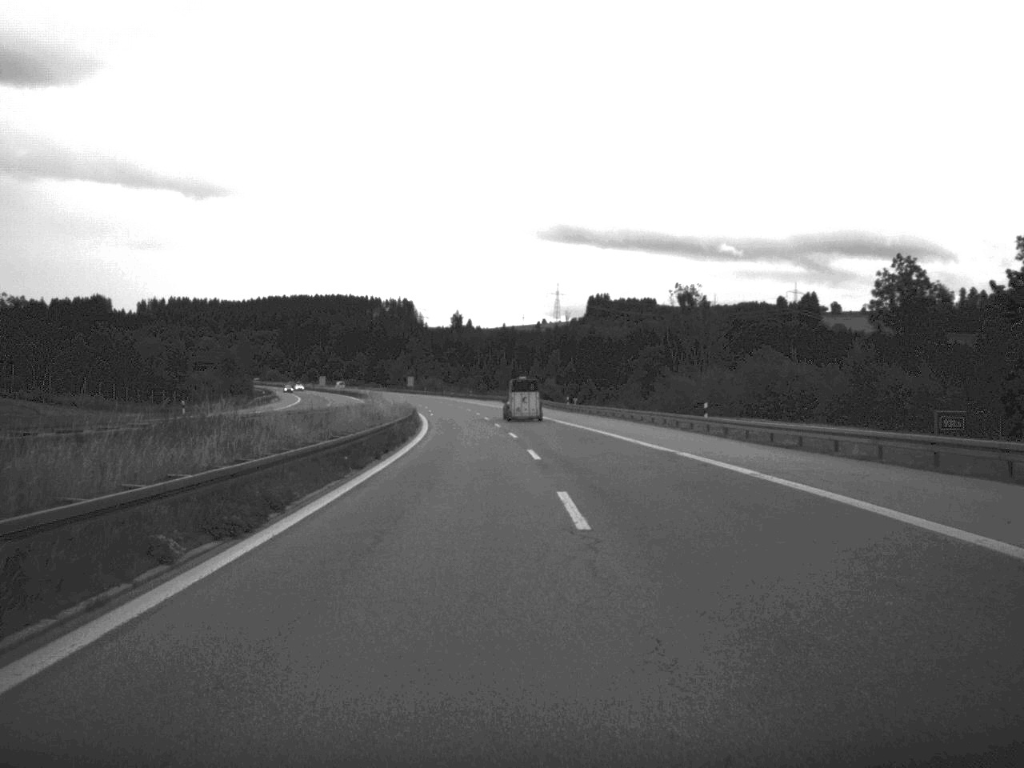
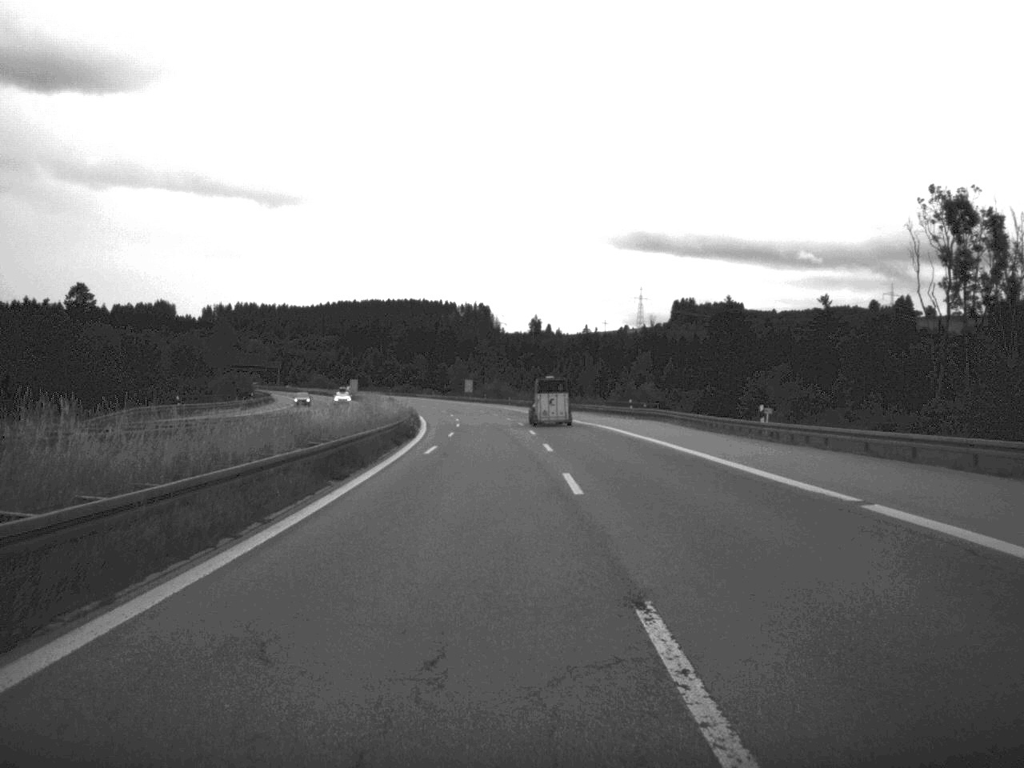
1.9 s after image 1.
(-2.0, +62.7) m; -4°
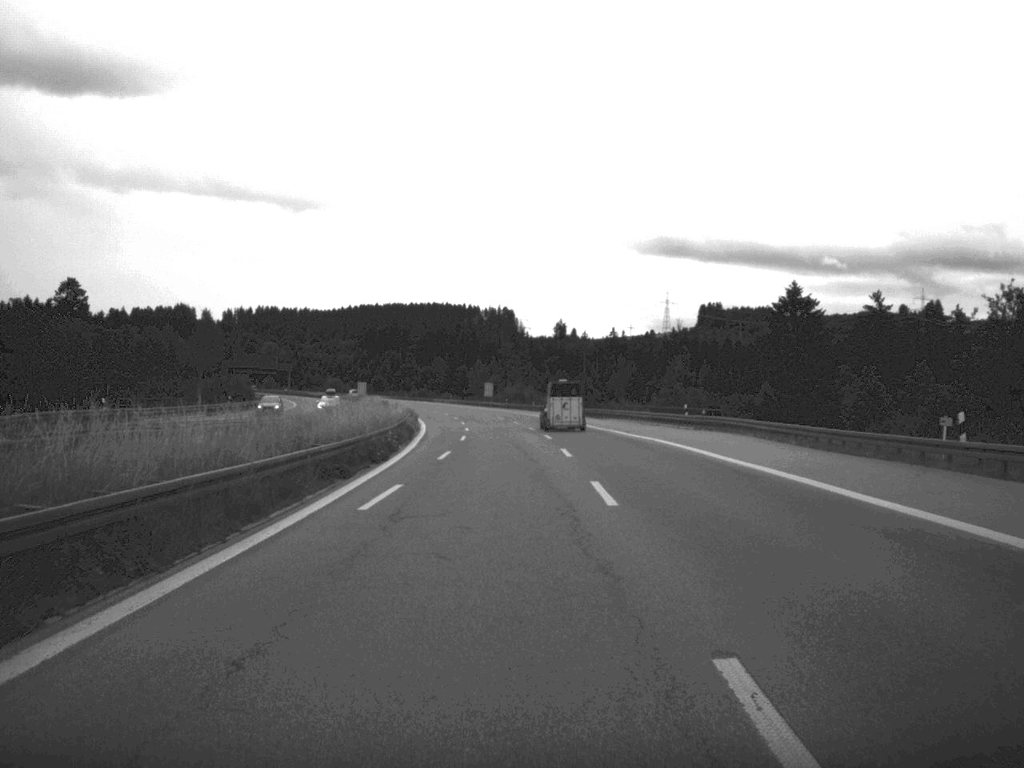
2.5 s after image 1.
(-0.2, +19.3) m; -1°
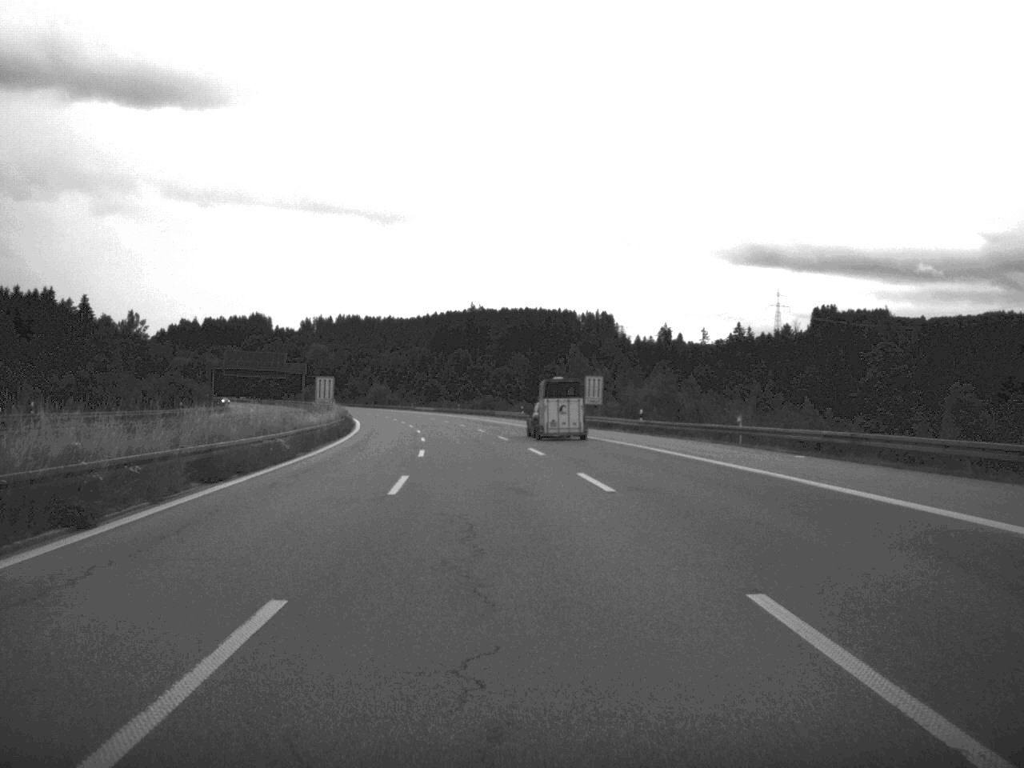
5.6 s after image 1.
(-3.4, +100.5) m; -5°
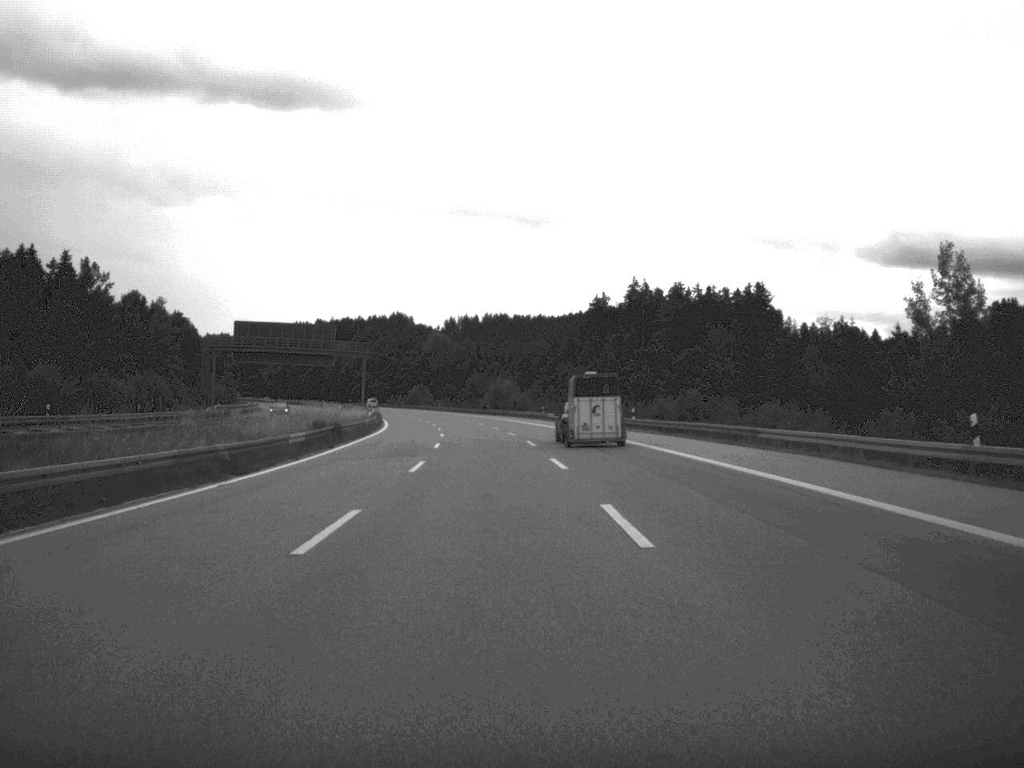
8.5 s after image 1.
(-6.1, +93.7) m; -7°
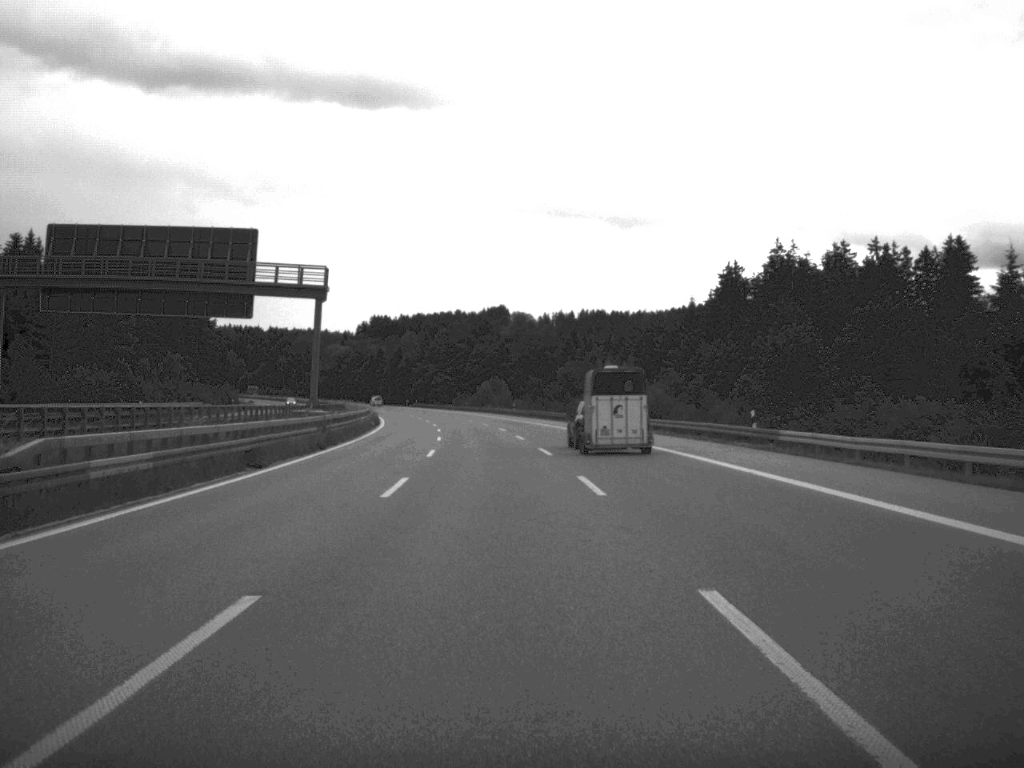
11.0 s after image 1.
(-2.9, +77.9) m; -4°
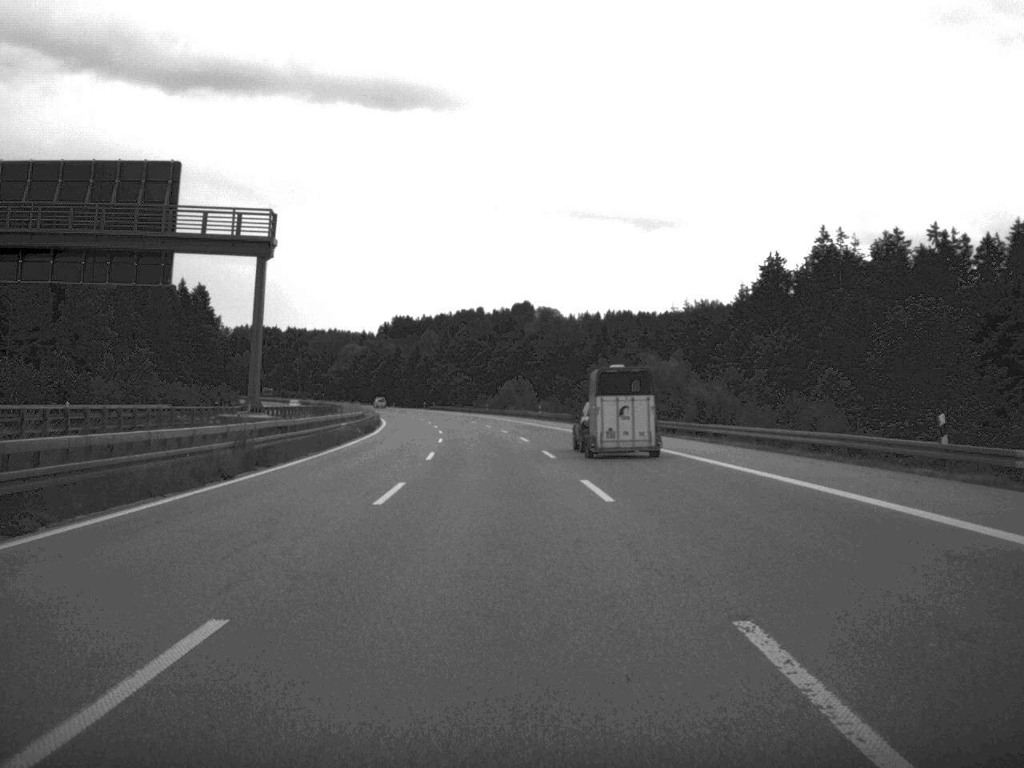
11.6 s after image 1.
(-0.2, +18.6) m; -1°
